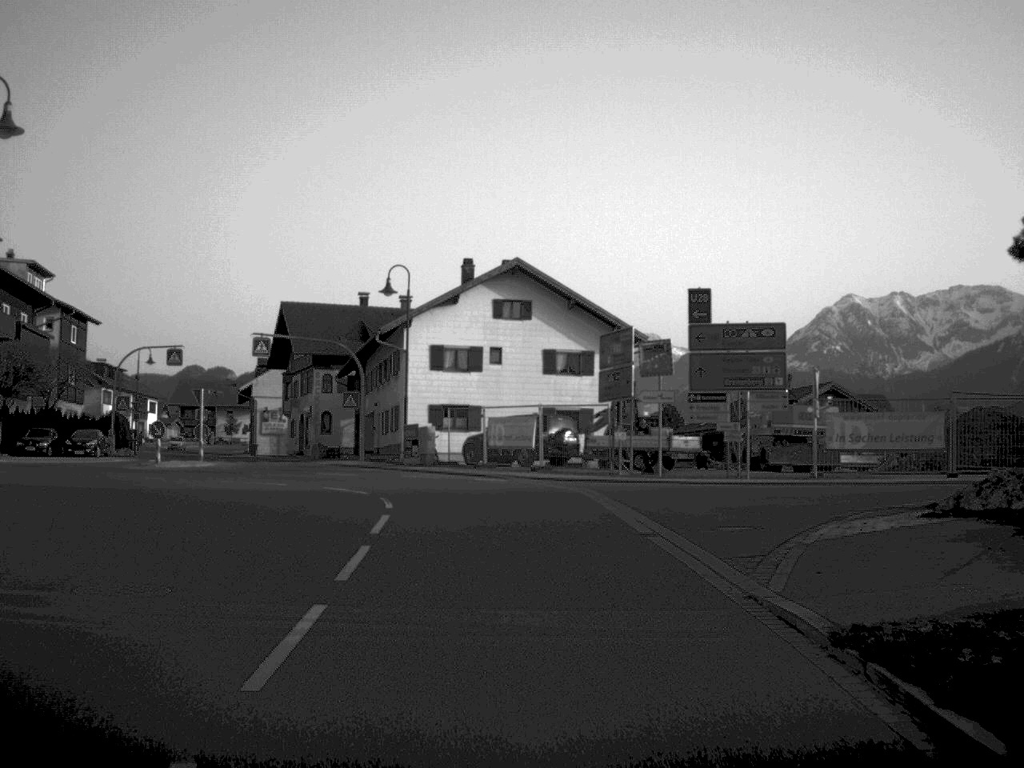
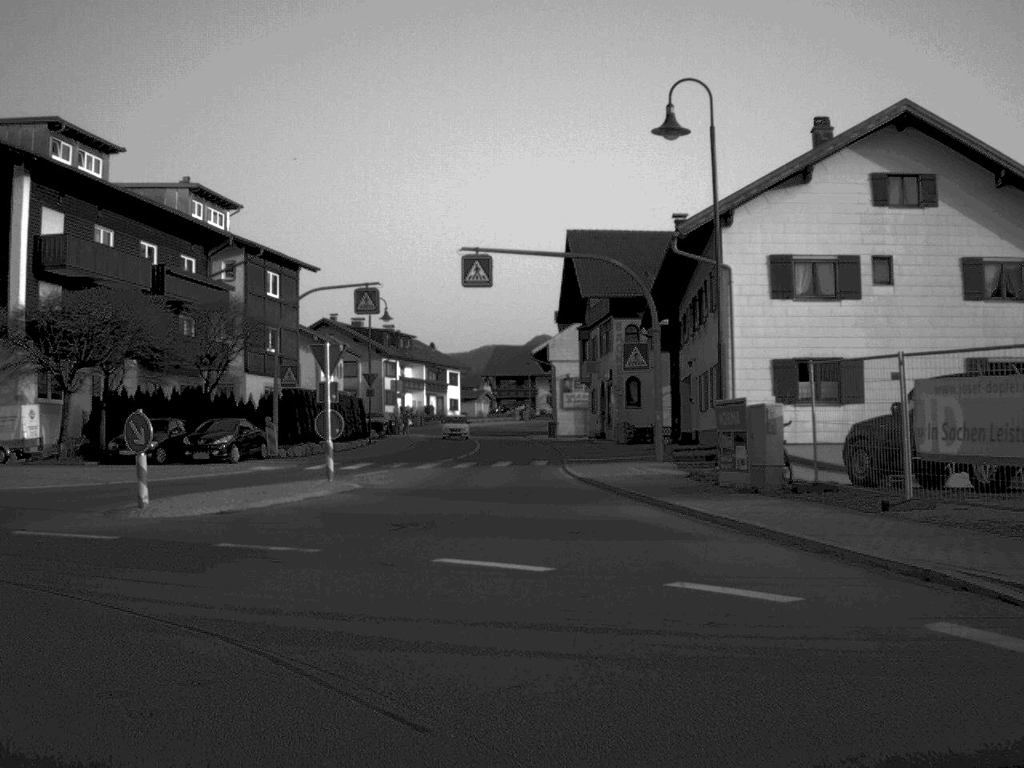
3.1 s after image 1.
(-1.3, +24.8) m; -17°
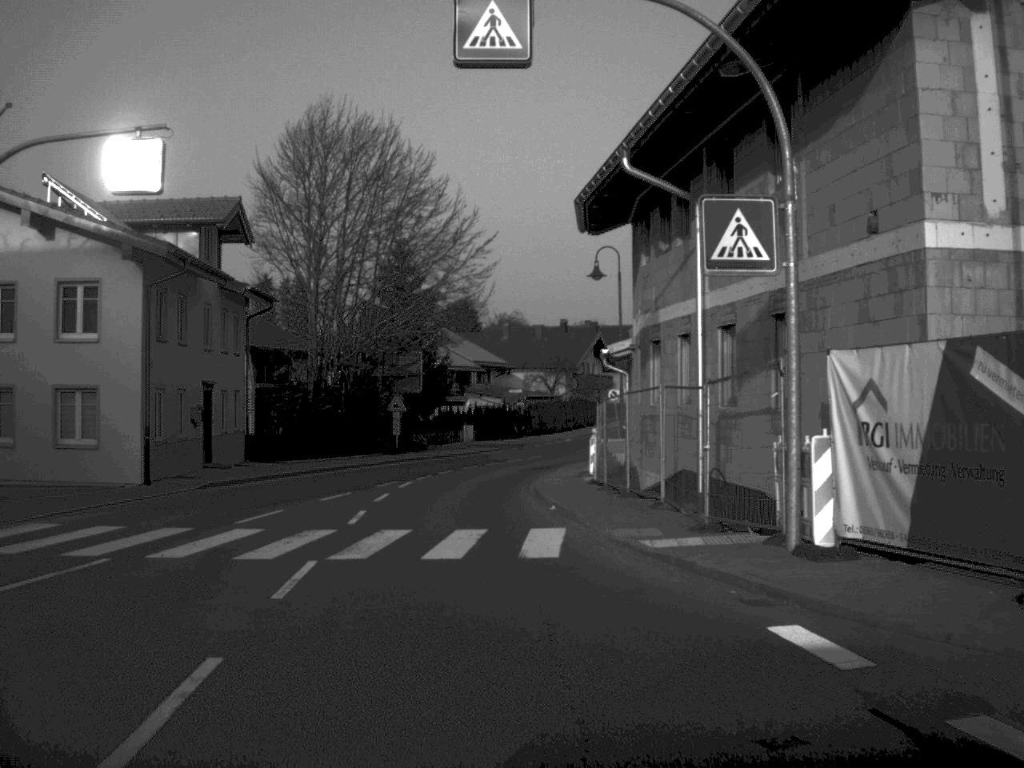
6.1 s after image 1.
(-14.4, +15.1) m; -77°
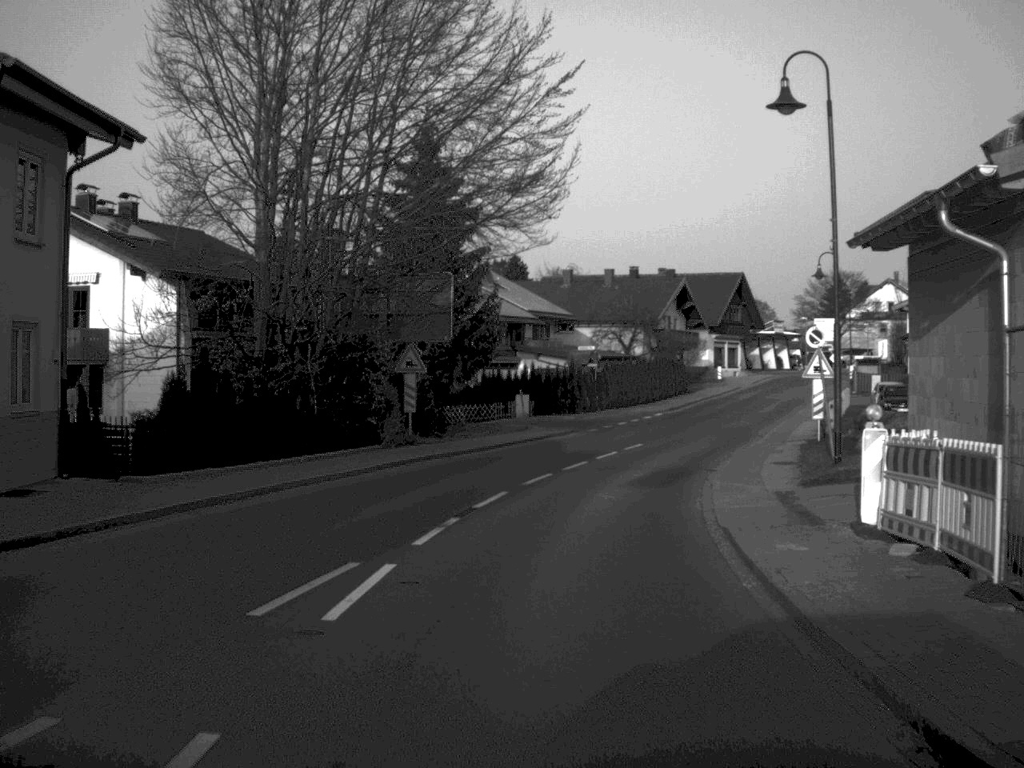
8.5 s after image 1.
(-1.1, +22.3) m; -1°
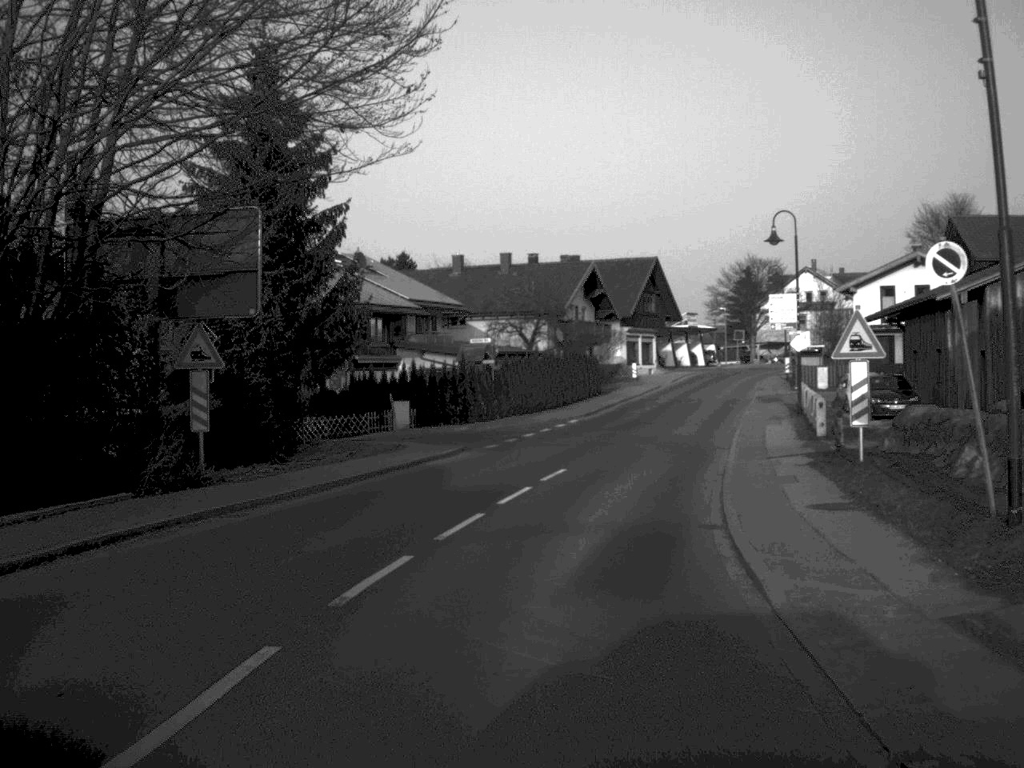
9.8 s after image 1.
(+0.5, +12.5) m; +5°
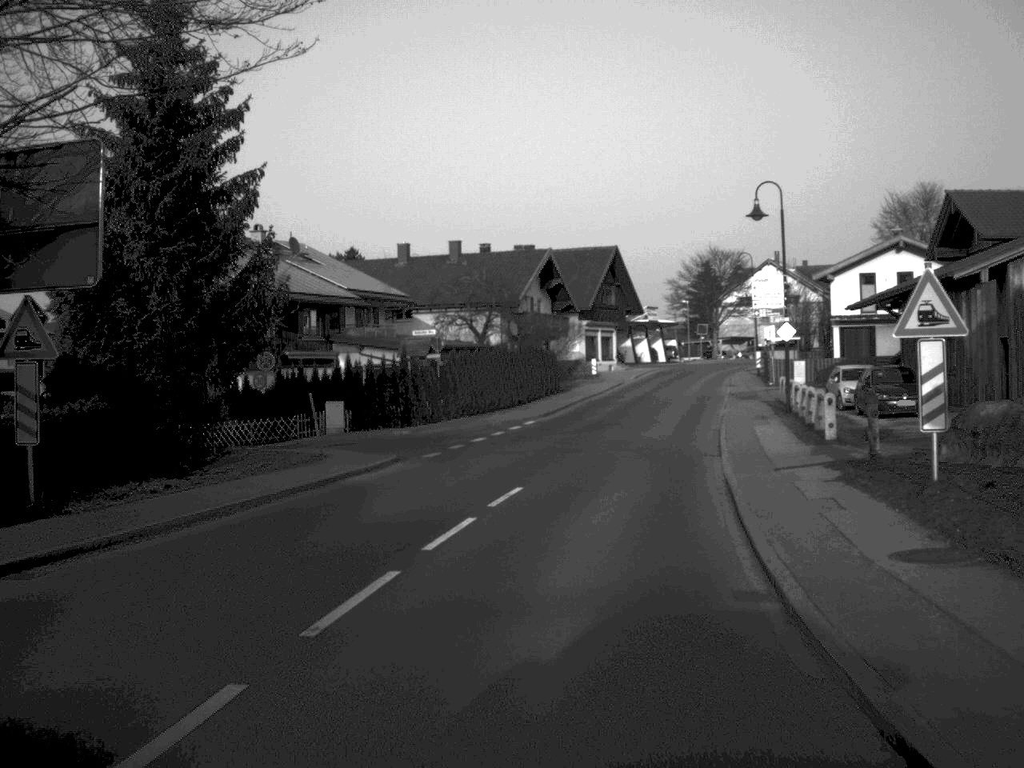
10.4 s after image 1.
(+0.1, +5.7) m; +2°
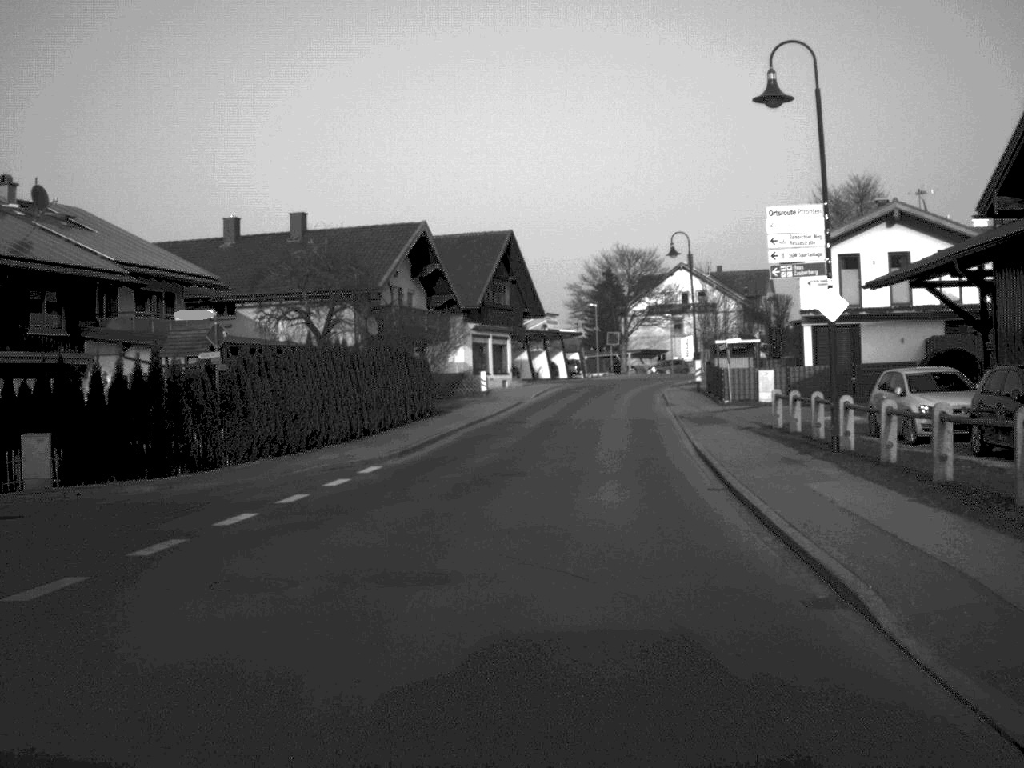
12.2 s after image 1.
(+0.9, +18.3) m; +5°
